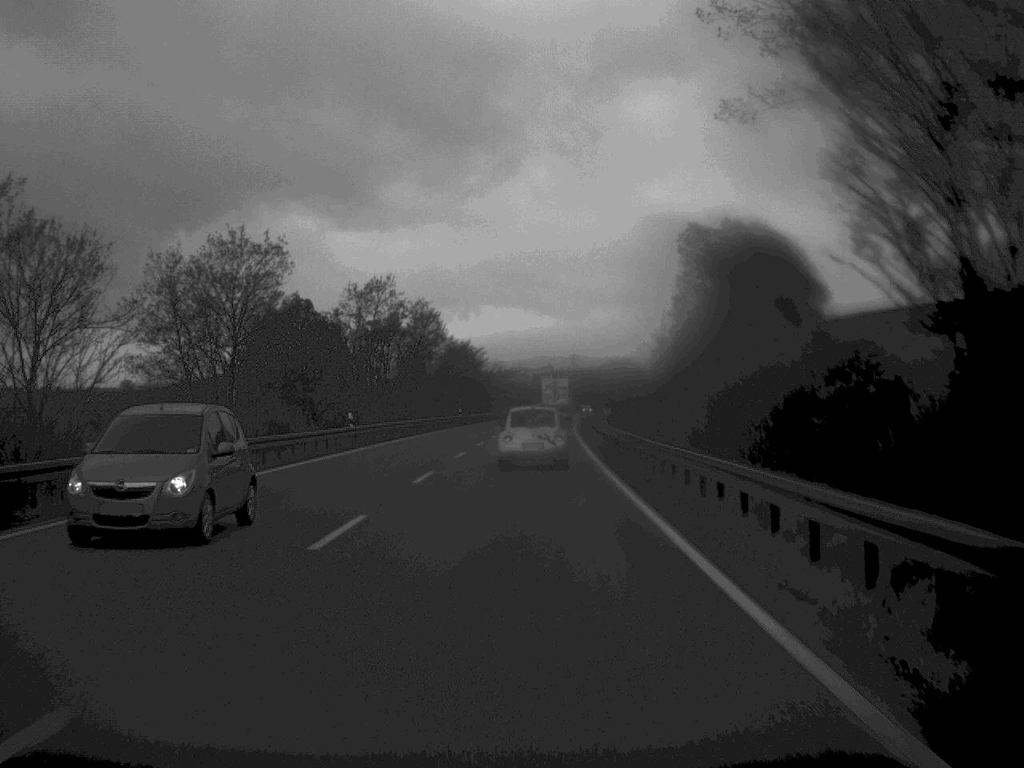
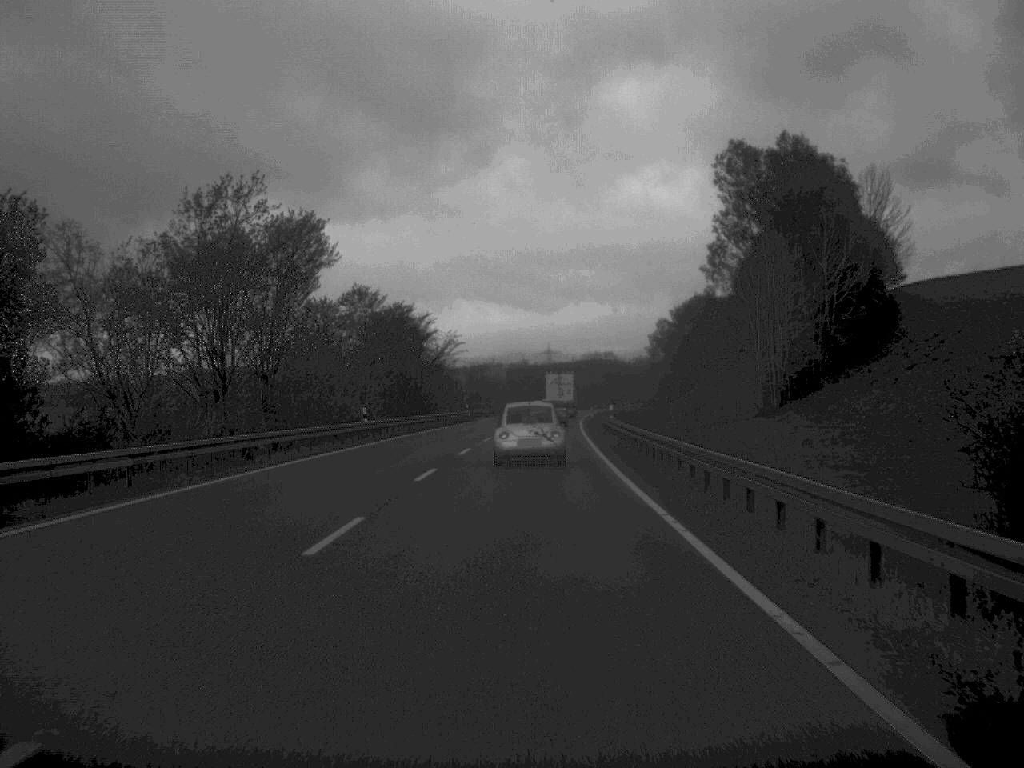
(+0.3, +47.5) m; +1°
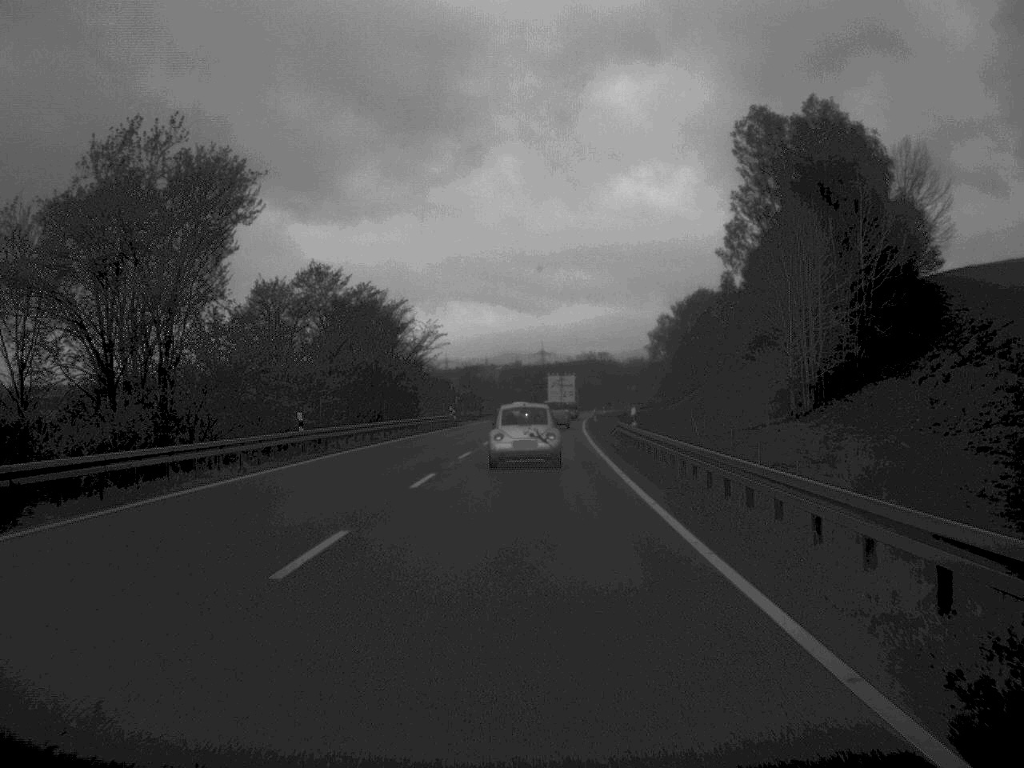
(0.0, +13.4) m; 0°
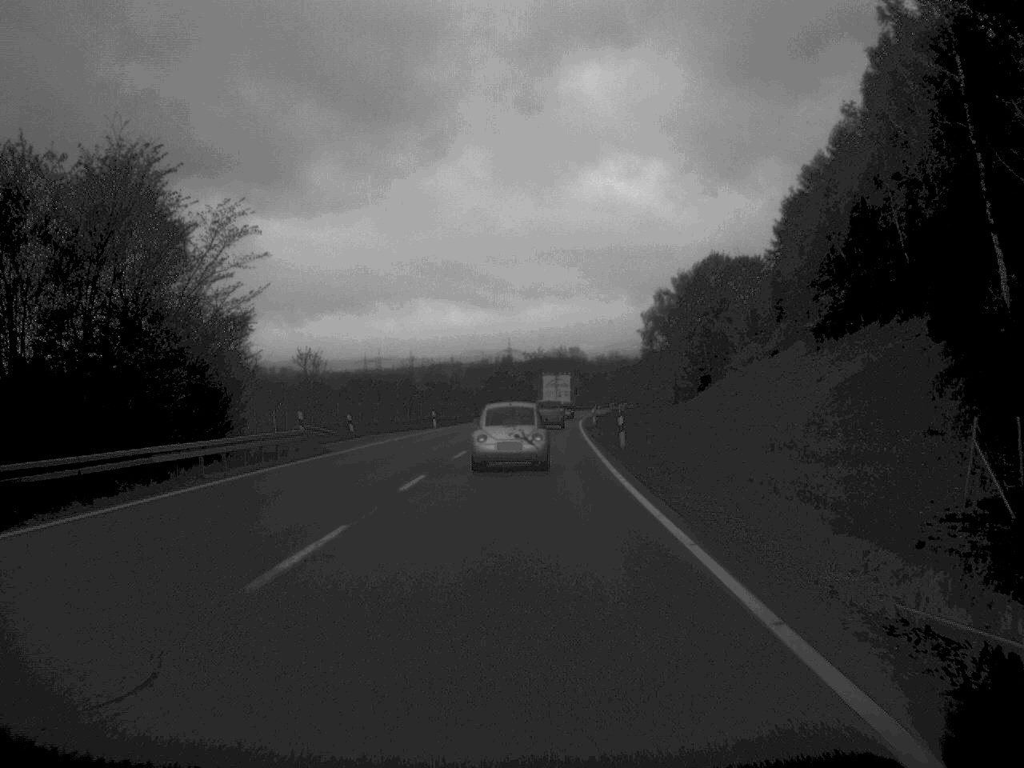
(+0.7, +48.2) m; +1°
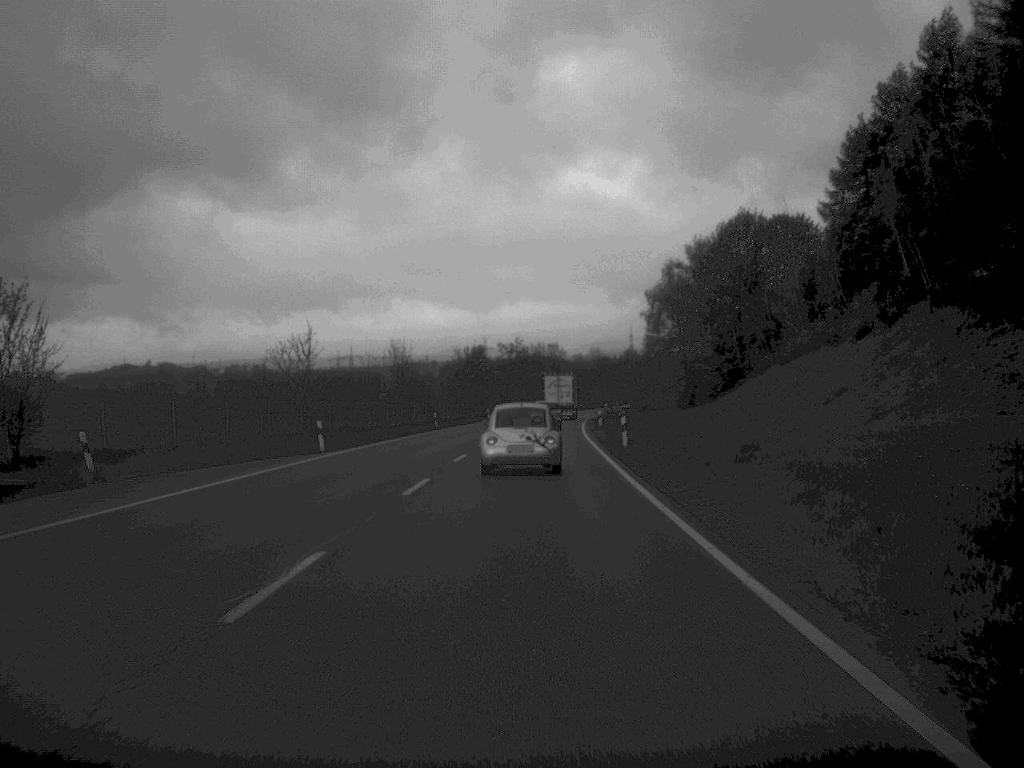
(+0.2, +36.5) m; +1°
